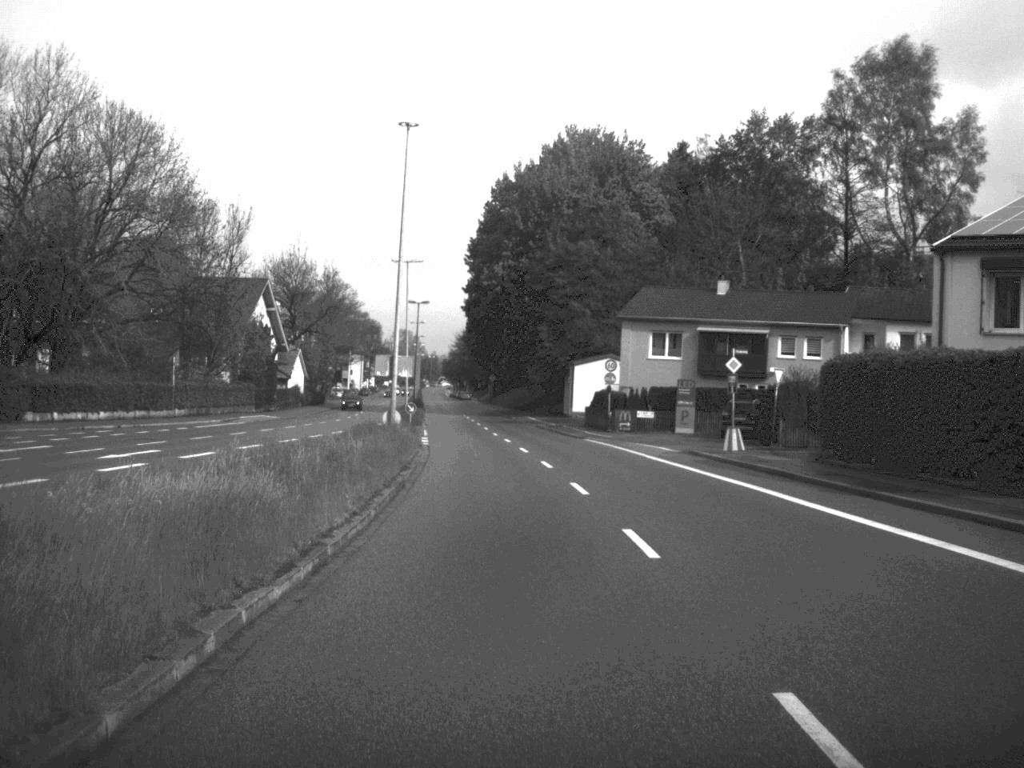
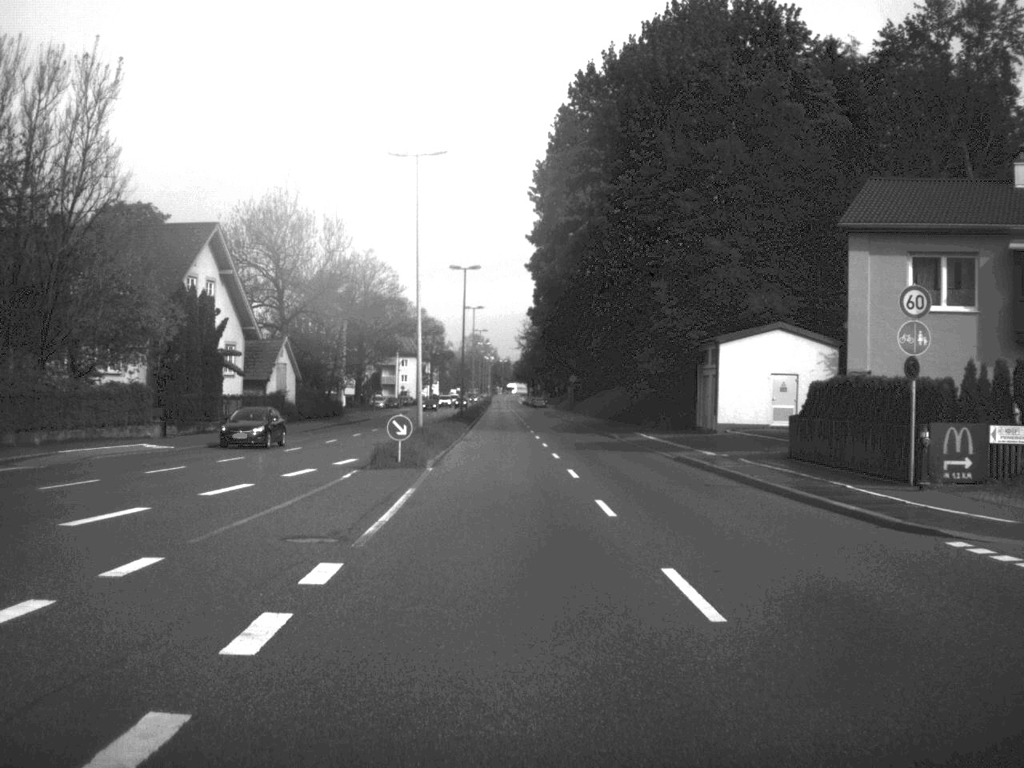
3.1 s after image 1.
(-1.3, +38.9) m; -4°
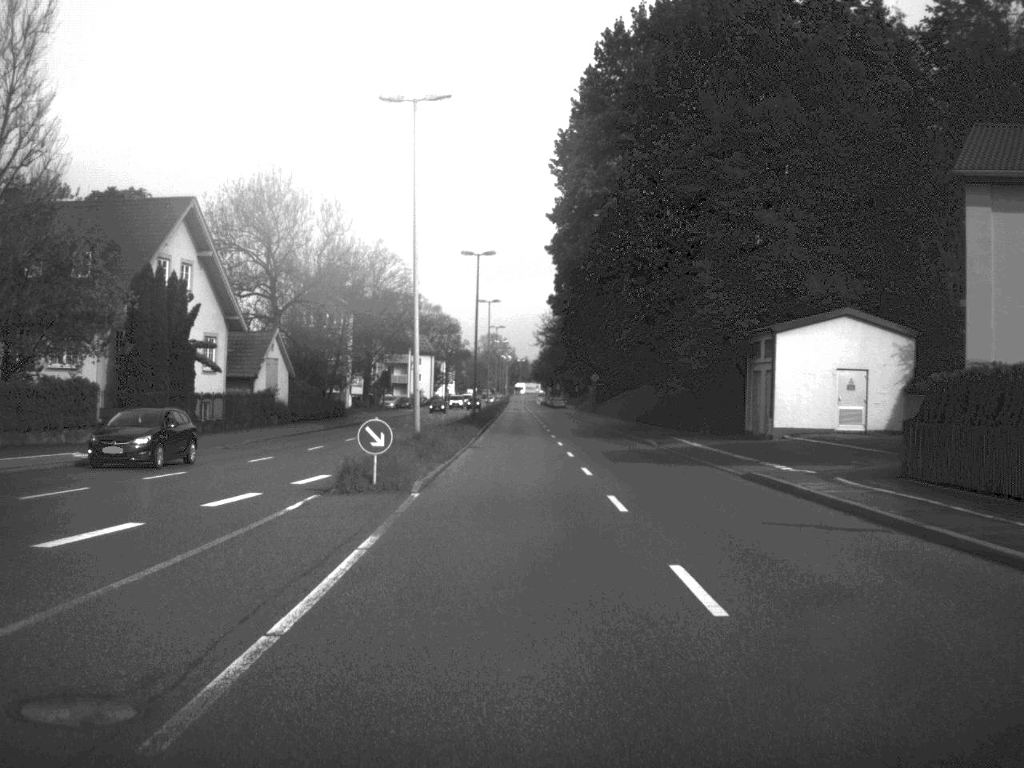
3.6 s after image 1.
(-0.1, +8.4) m; -1°
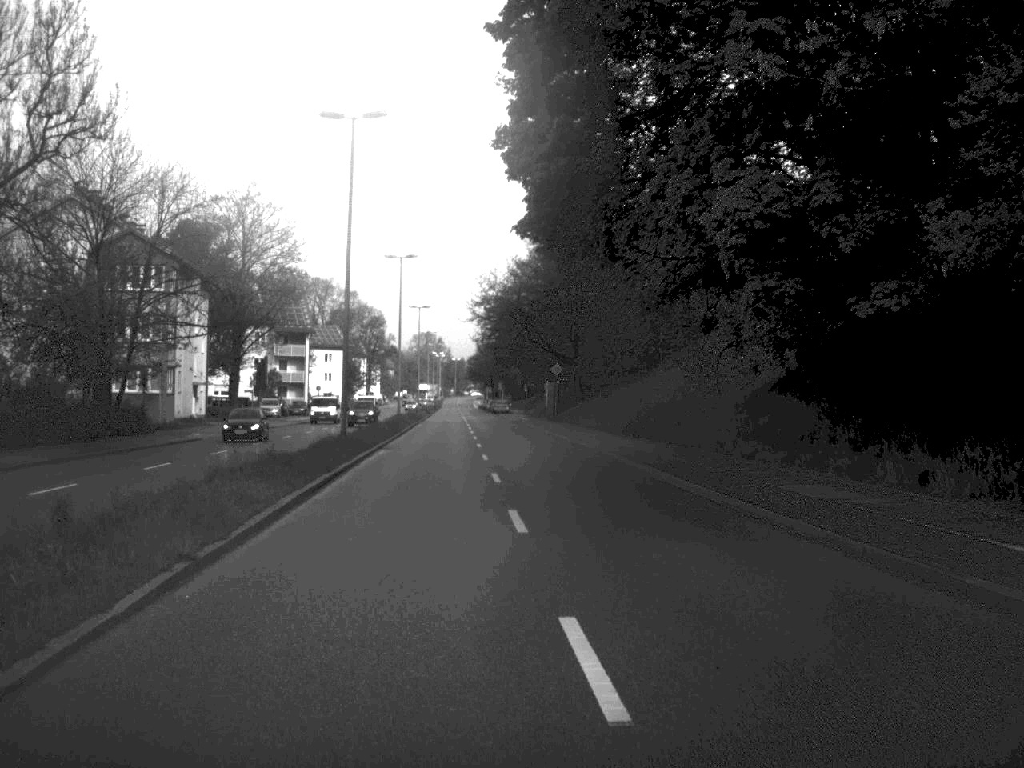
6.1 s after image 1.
(+0.5, +38.8) m; +3°
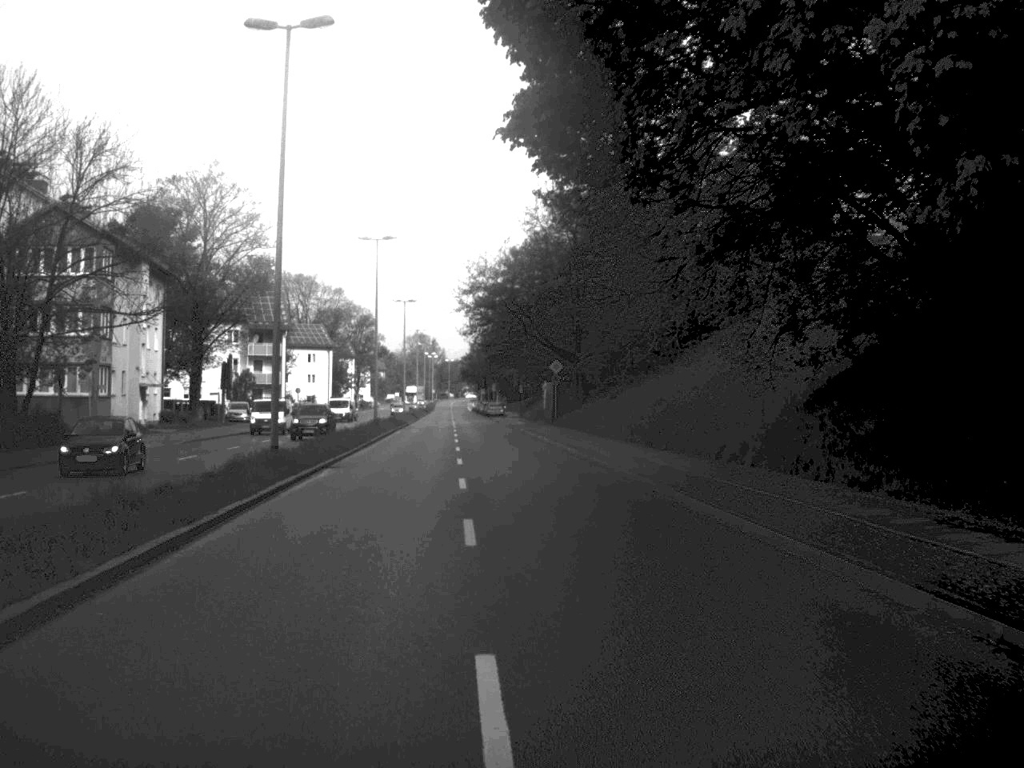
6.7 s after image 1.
(0.0, +10.2) m; 0°
